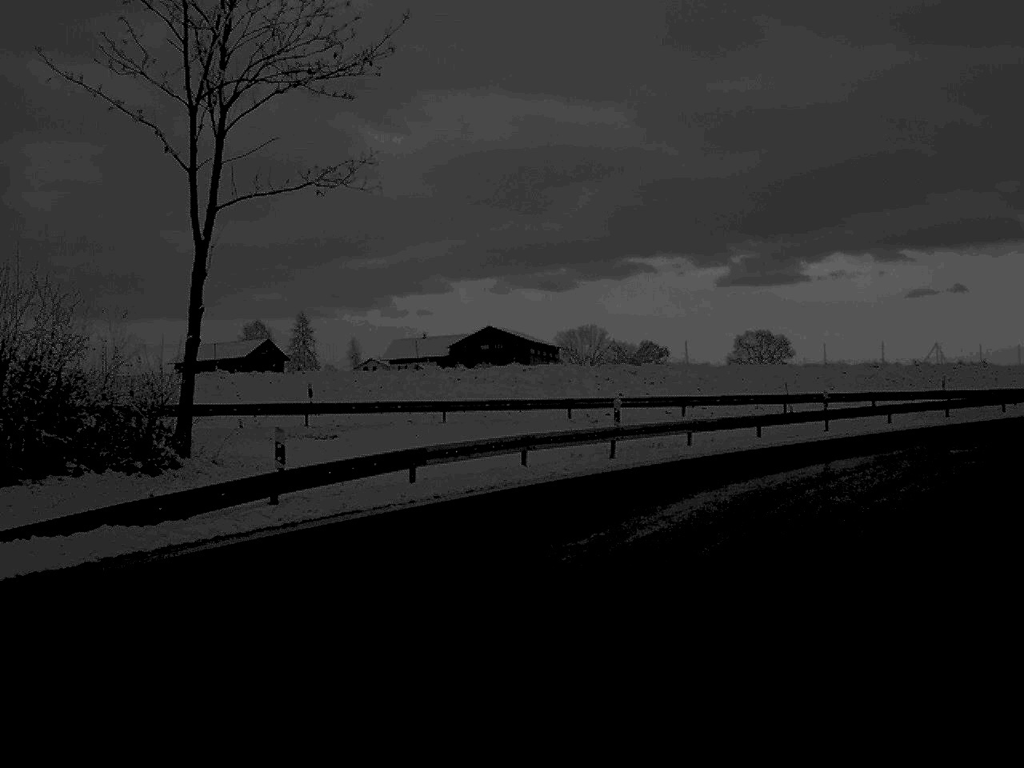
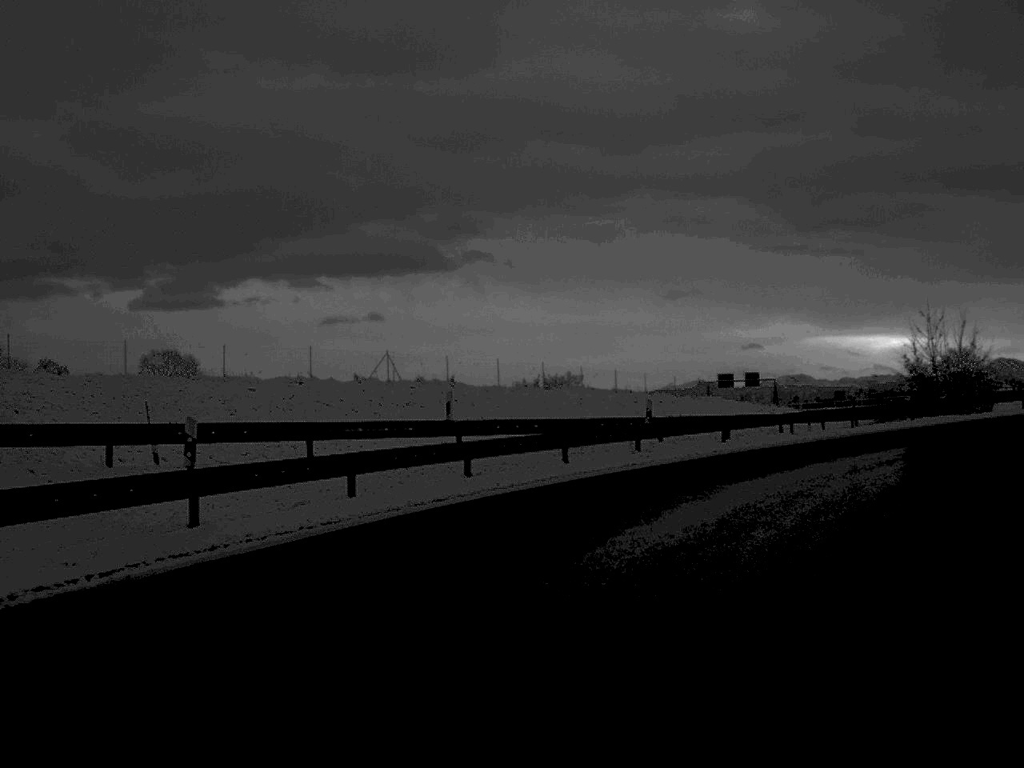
(+5.4, +23.2) m; +26°
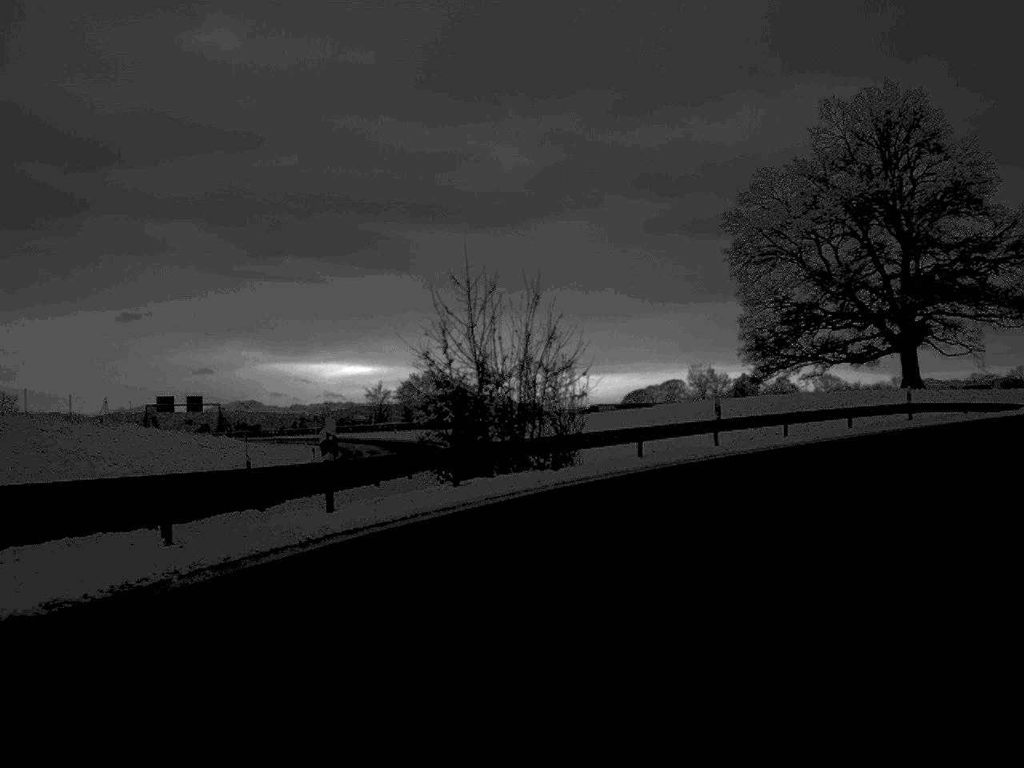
(+4.9, +22.4) m; +25°
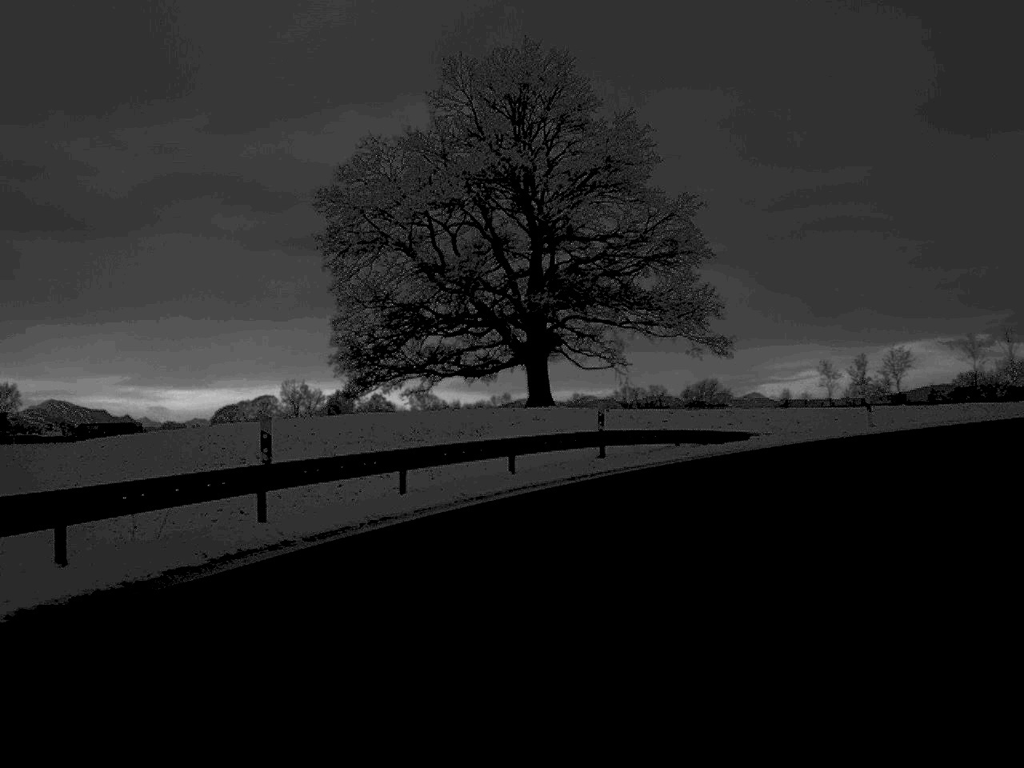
(+2.5, +16.0) m; +18°
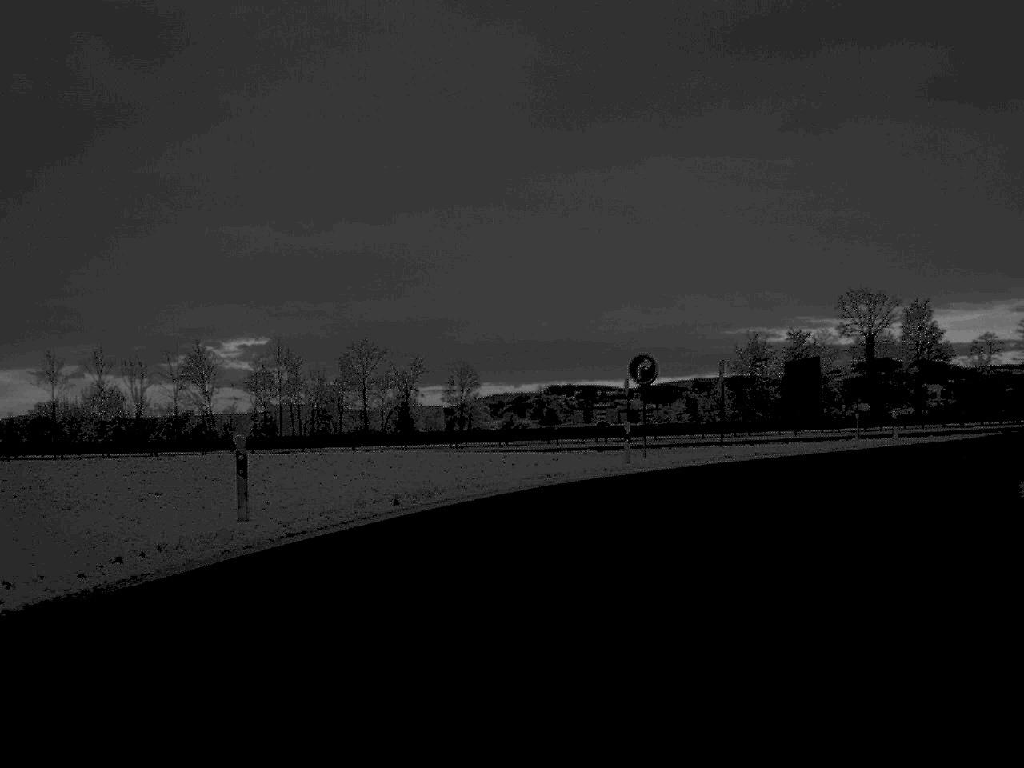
(+12.7, +34.3) m; +41°
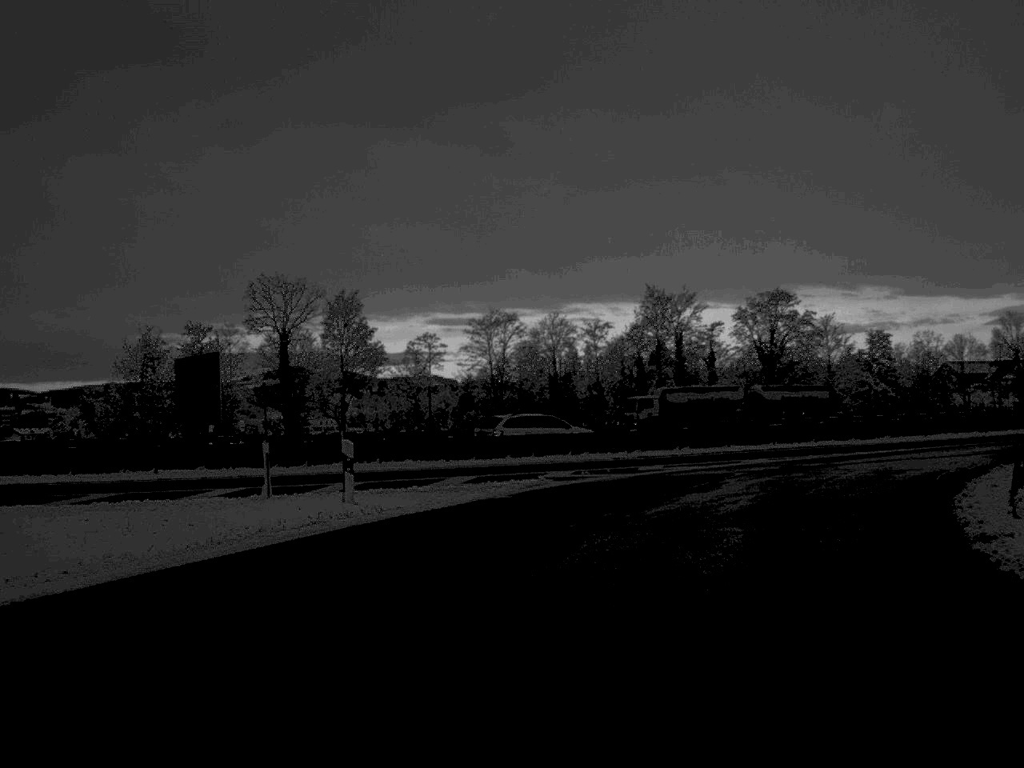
(+5.4, +22.9) m; +26°
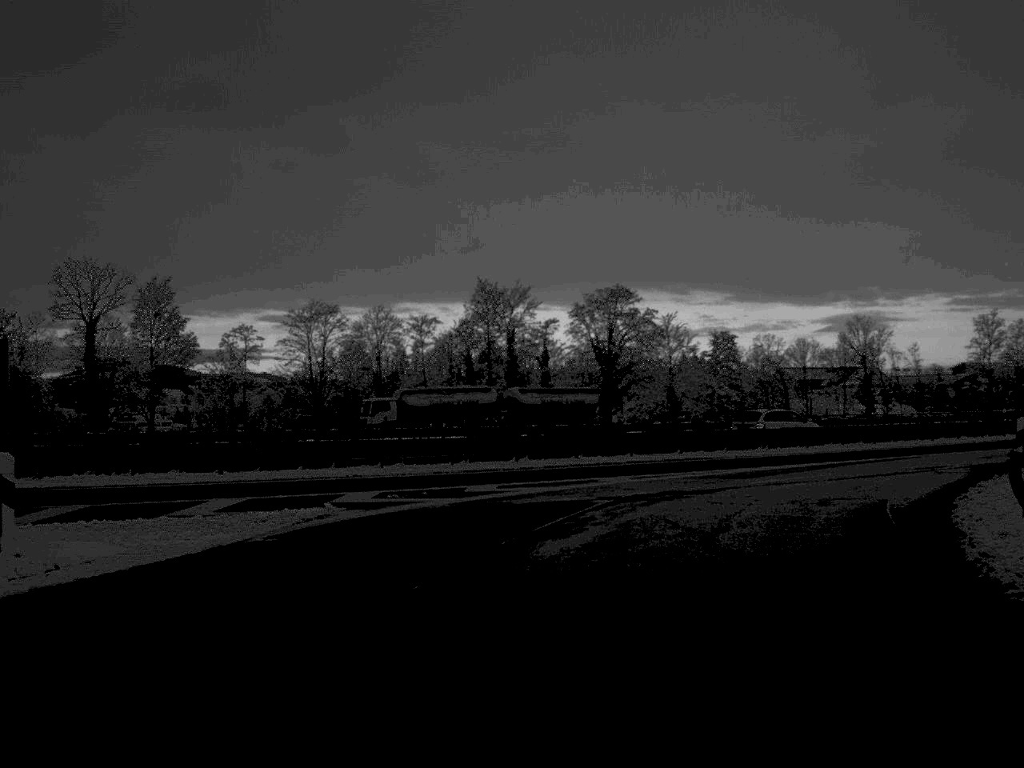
(+0.5, +7.4) m; +8°
